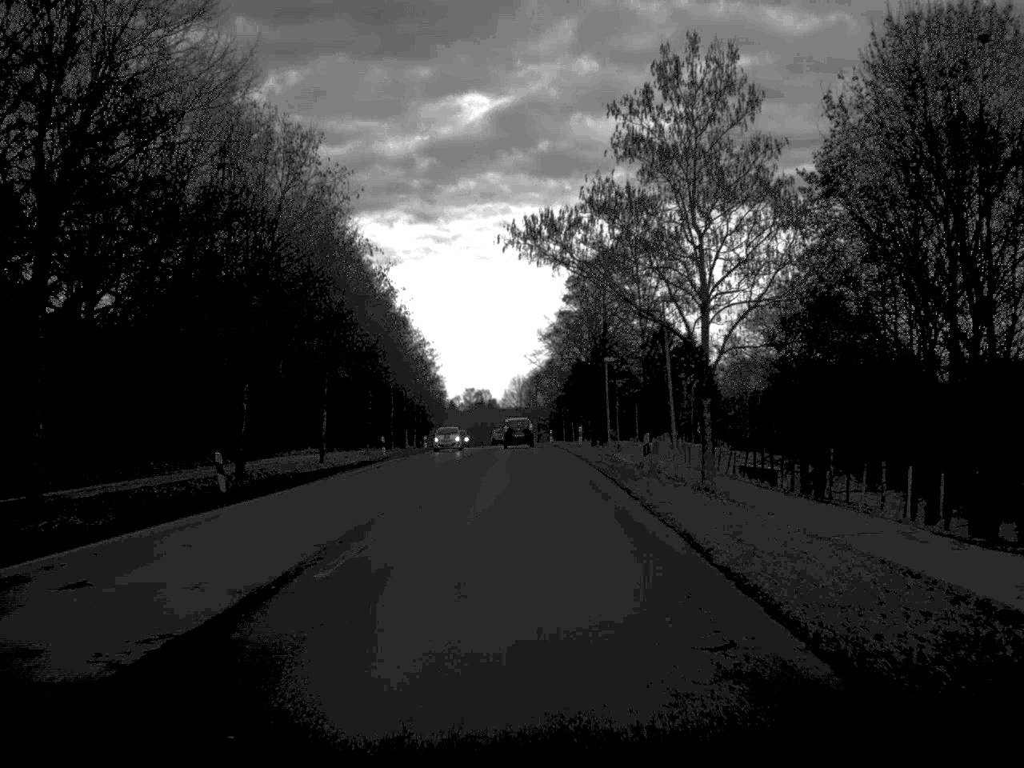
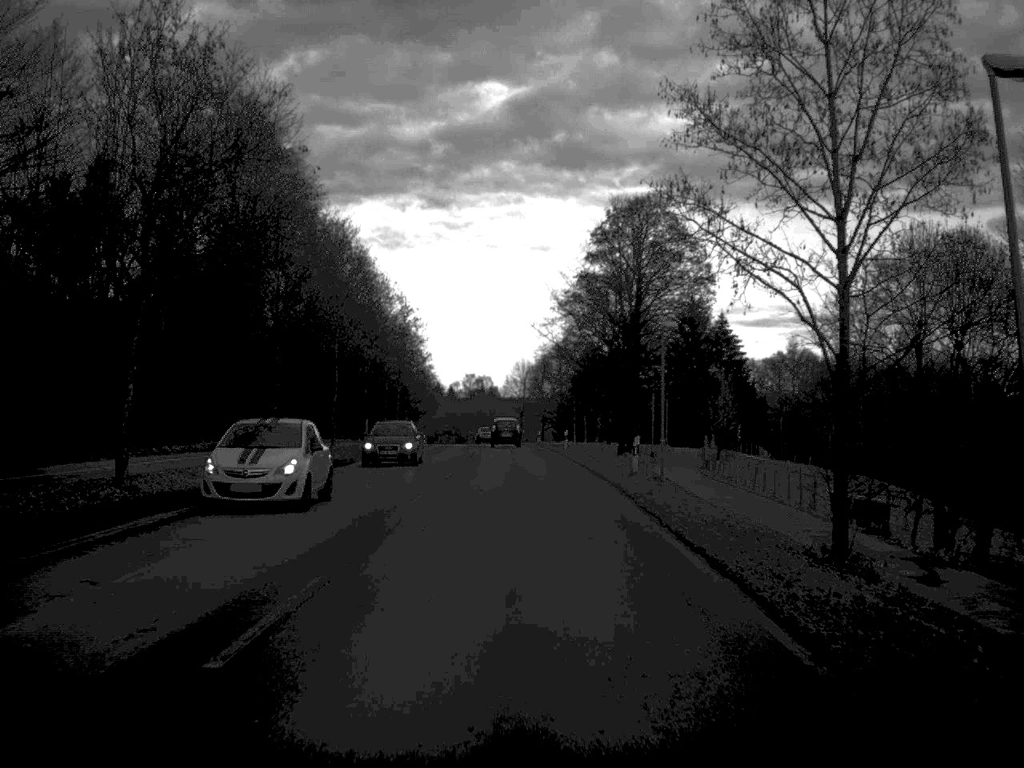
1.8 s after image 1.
(-0.1, +28.4) m; 0°
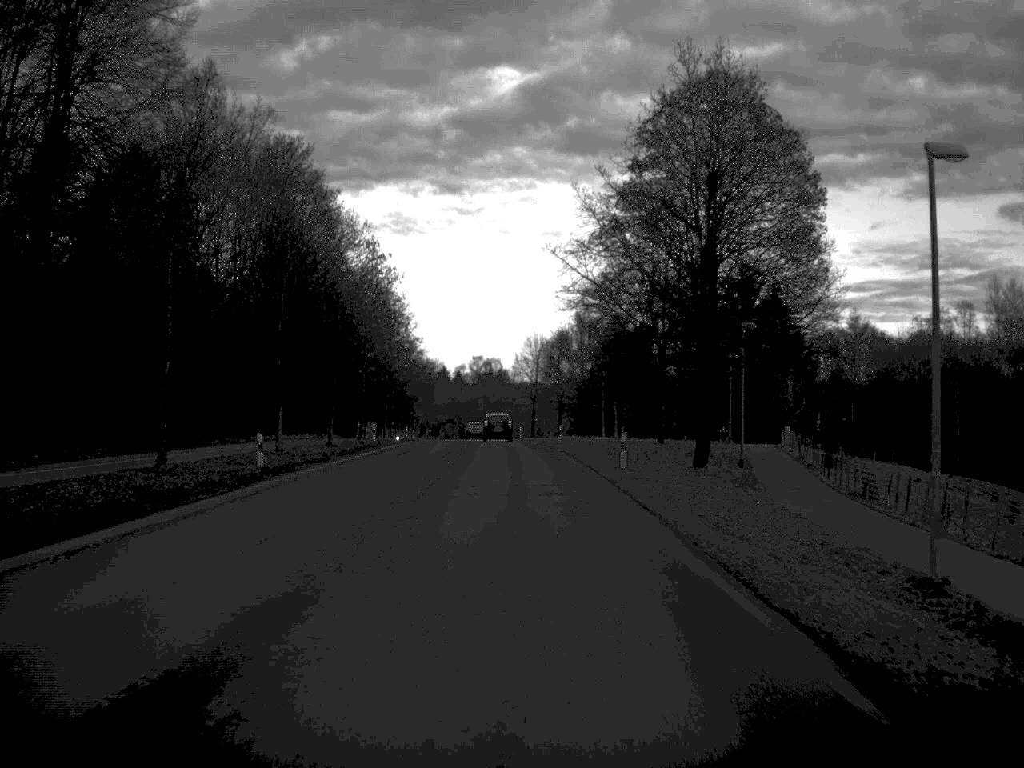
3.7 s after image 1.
(-0.2, +30.8) m; -1°
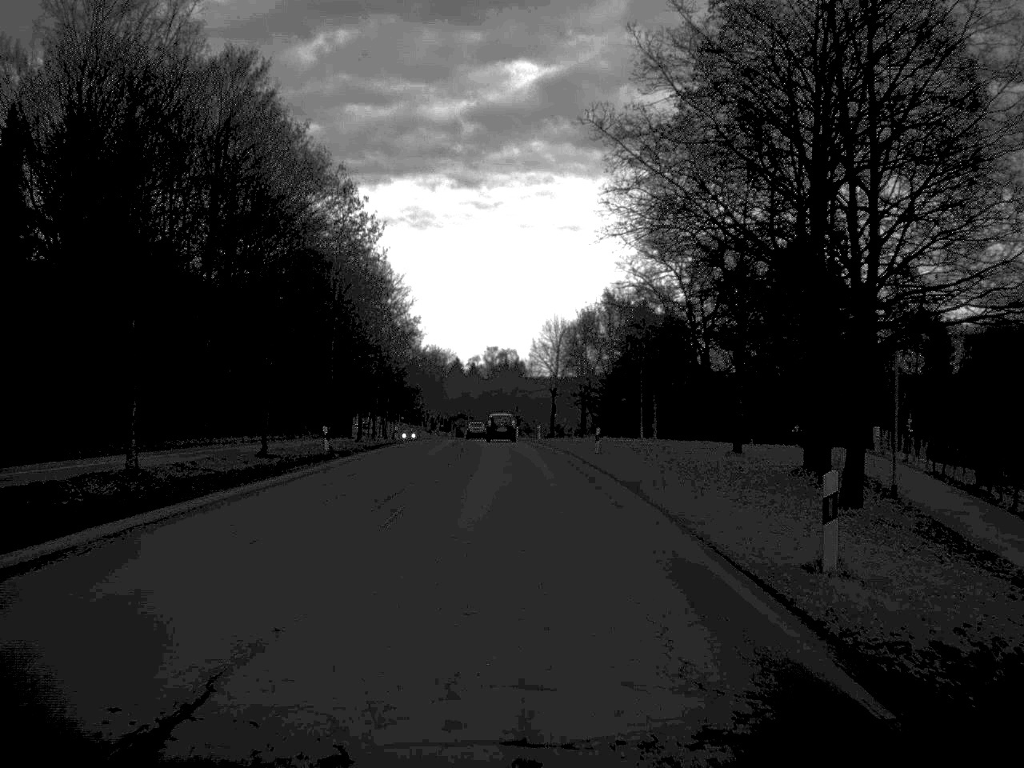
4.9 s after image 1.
(-0.1, +20.0) m; -1°
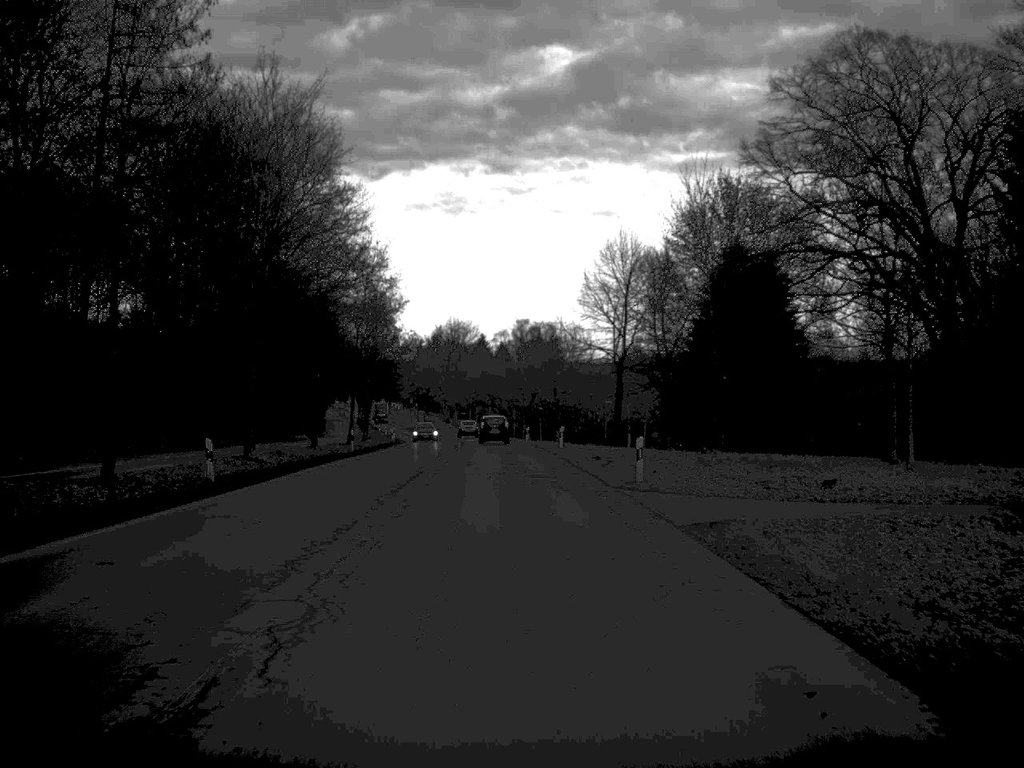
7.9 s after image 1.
(-0.8, +52.7) m; -2°
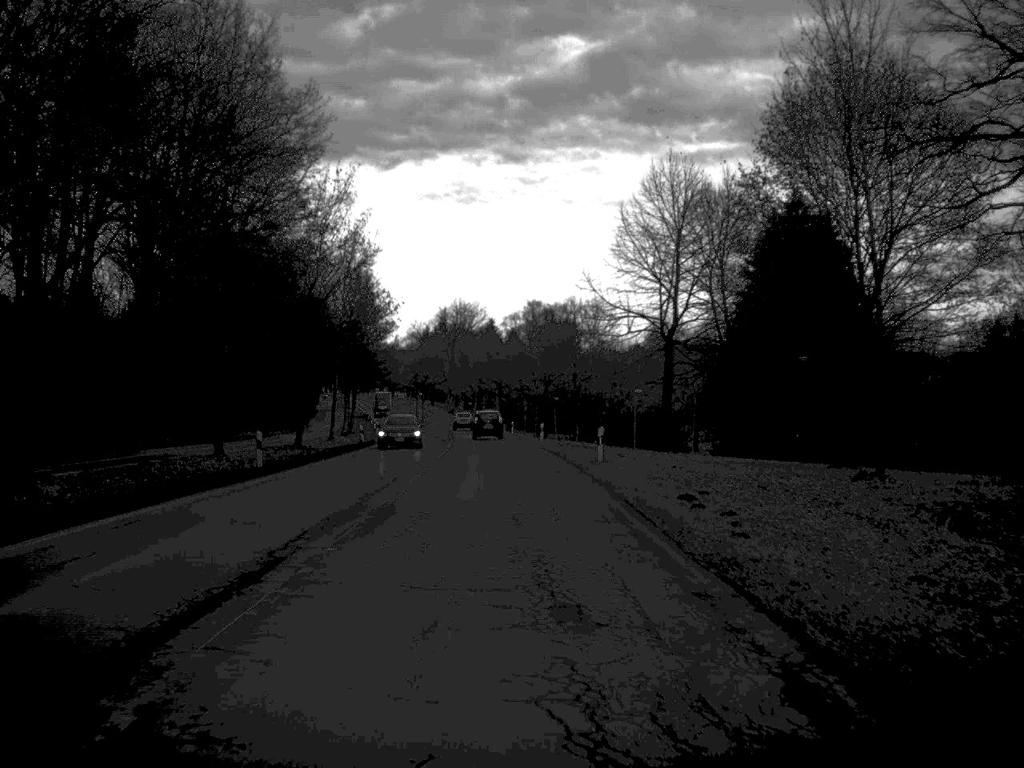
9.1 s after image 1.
(-0.1, +21.0) m; -1°
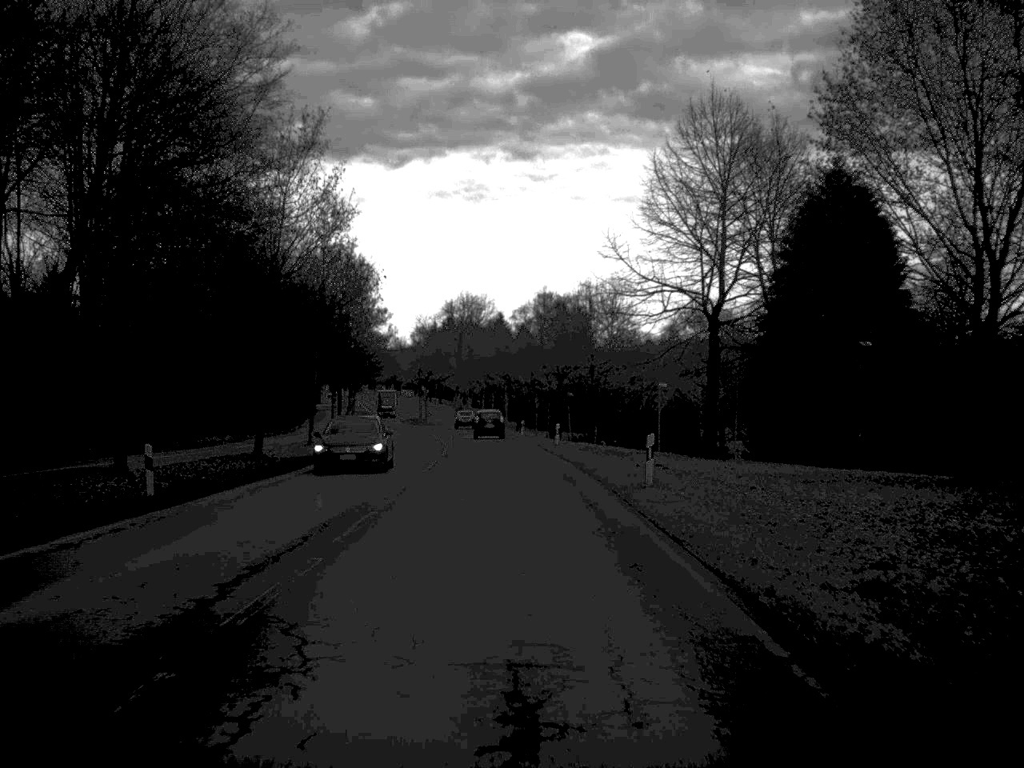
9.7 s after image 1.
(0.0, +10.8) m; -1°
